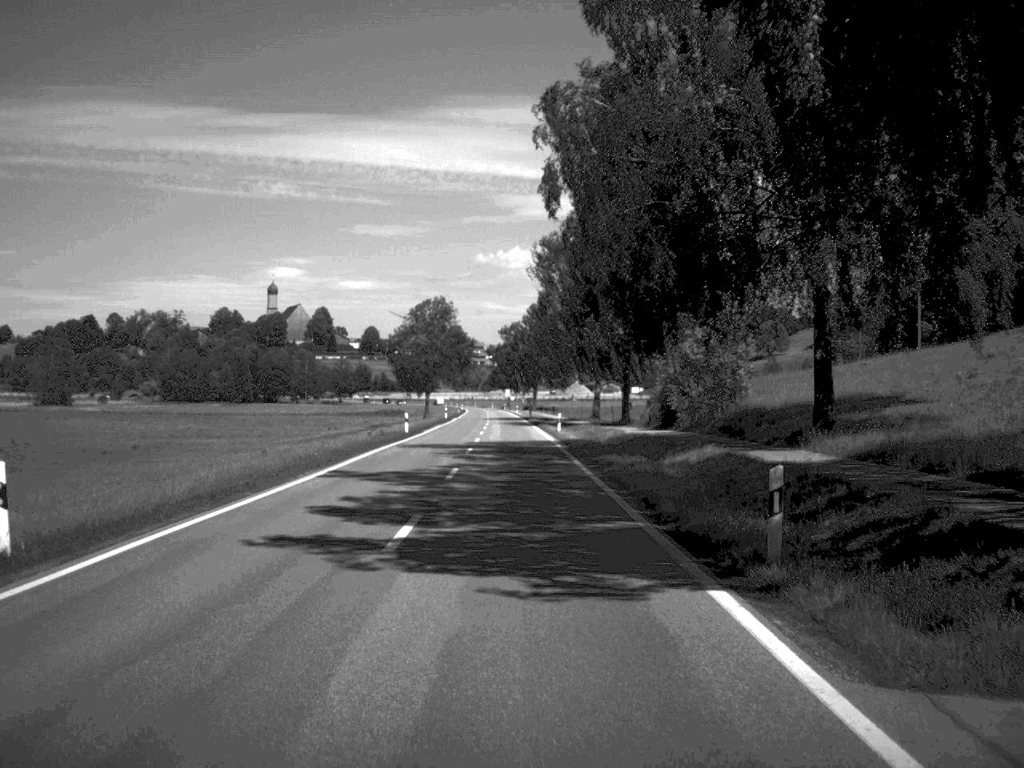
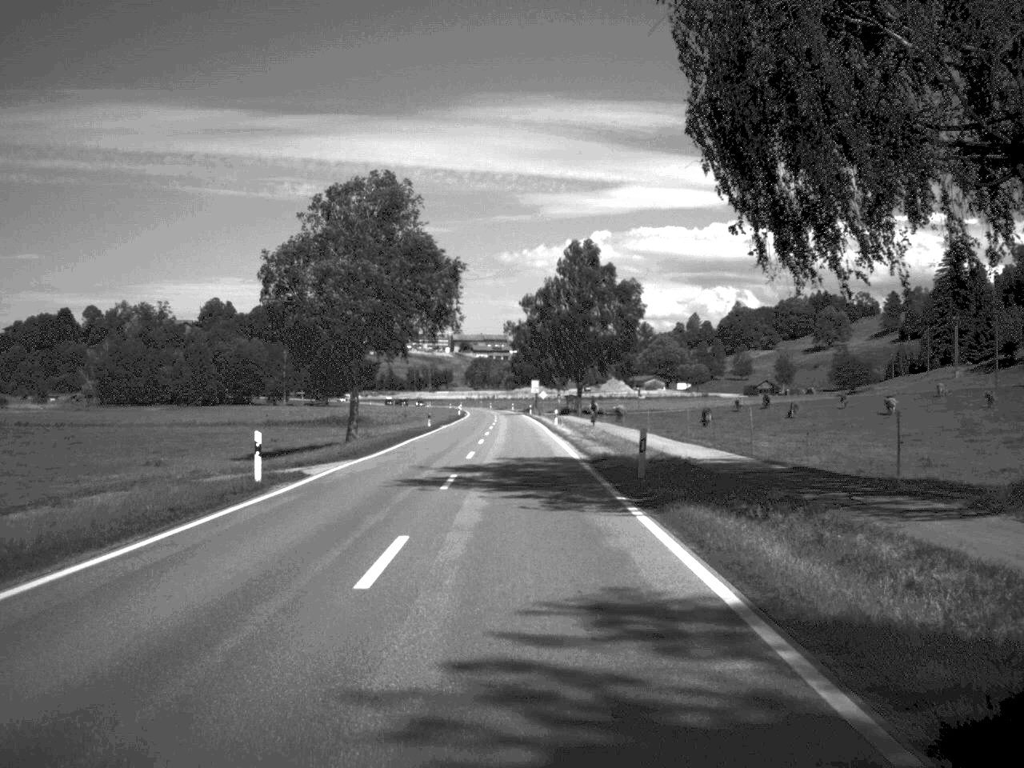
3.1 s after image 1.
(-1.4, +85.4) m; -1°
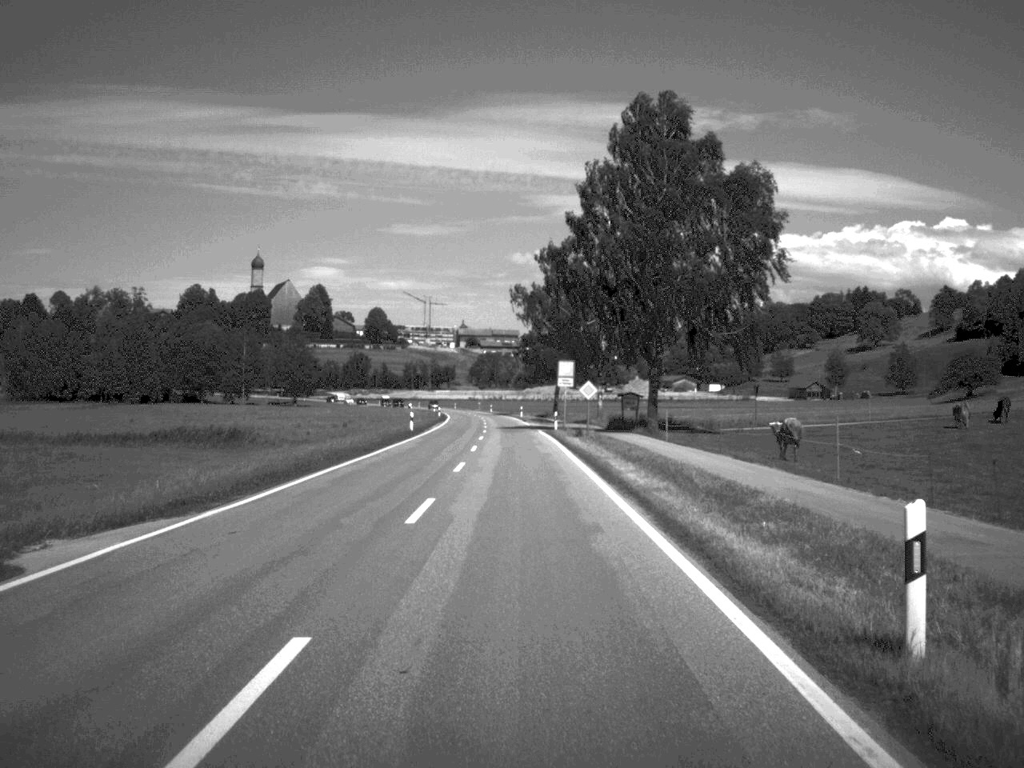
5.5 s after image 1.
(-0.5, +65.6) m; -1°
